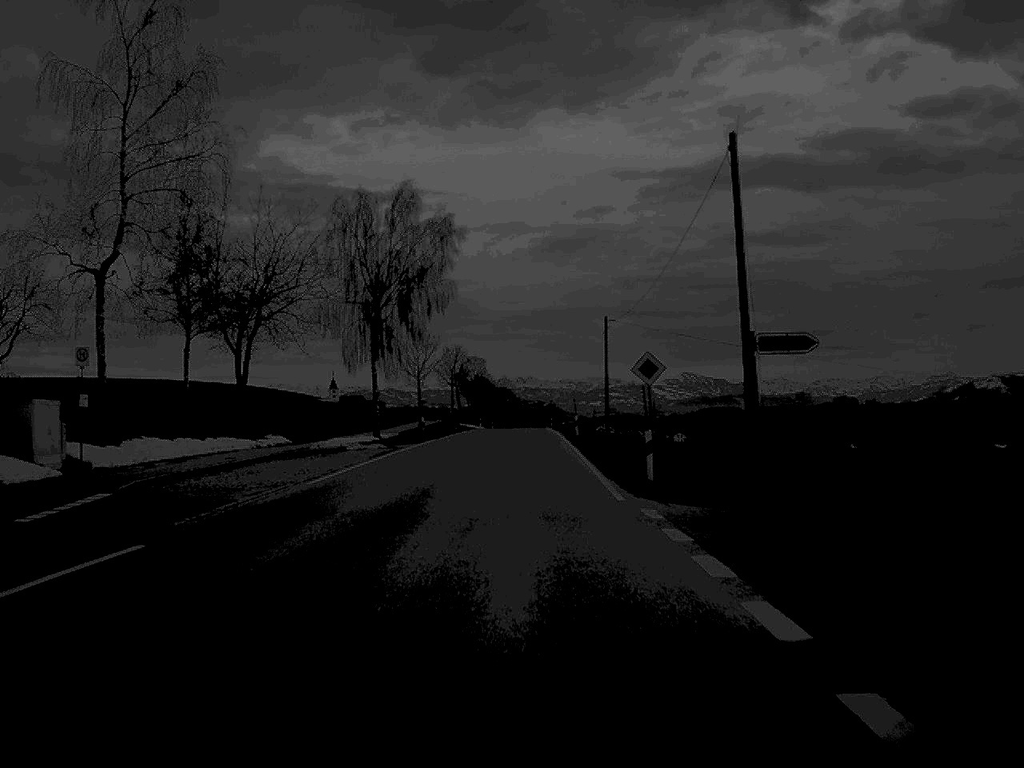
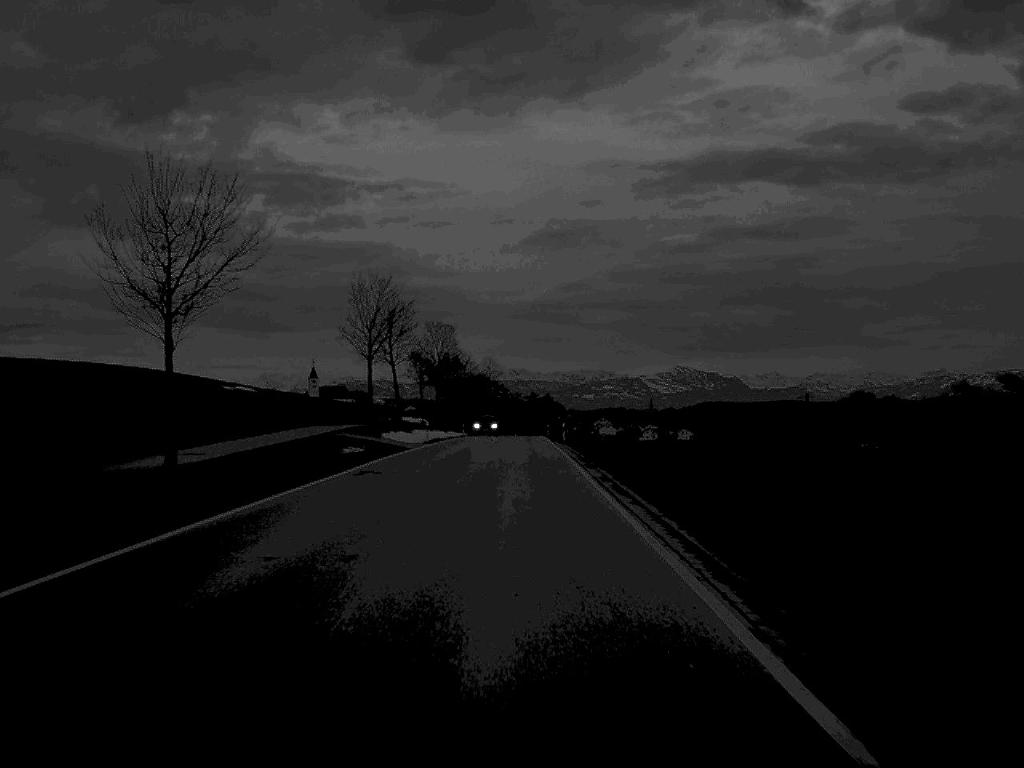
(+0.2, +62.3) m; 0°
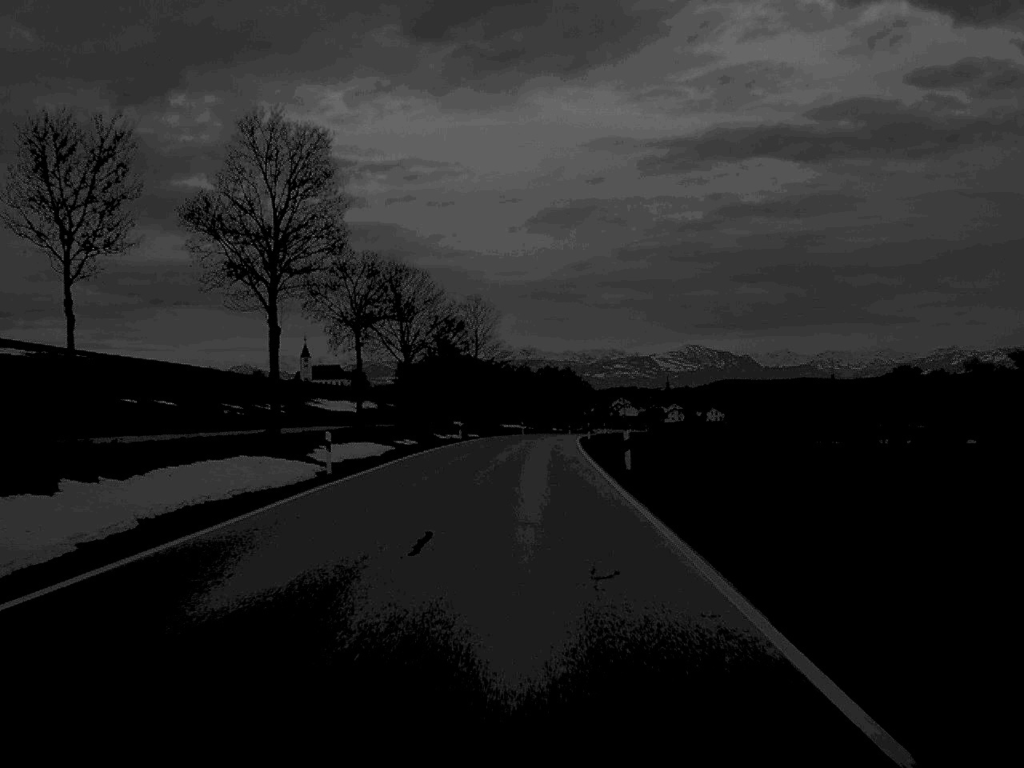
(-0.3, +77.6) m; 0°
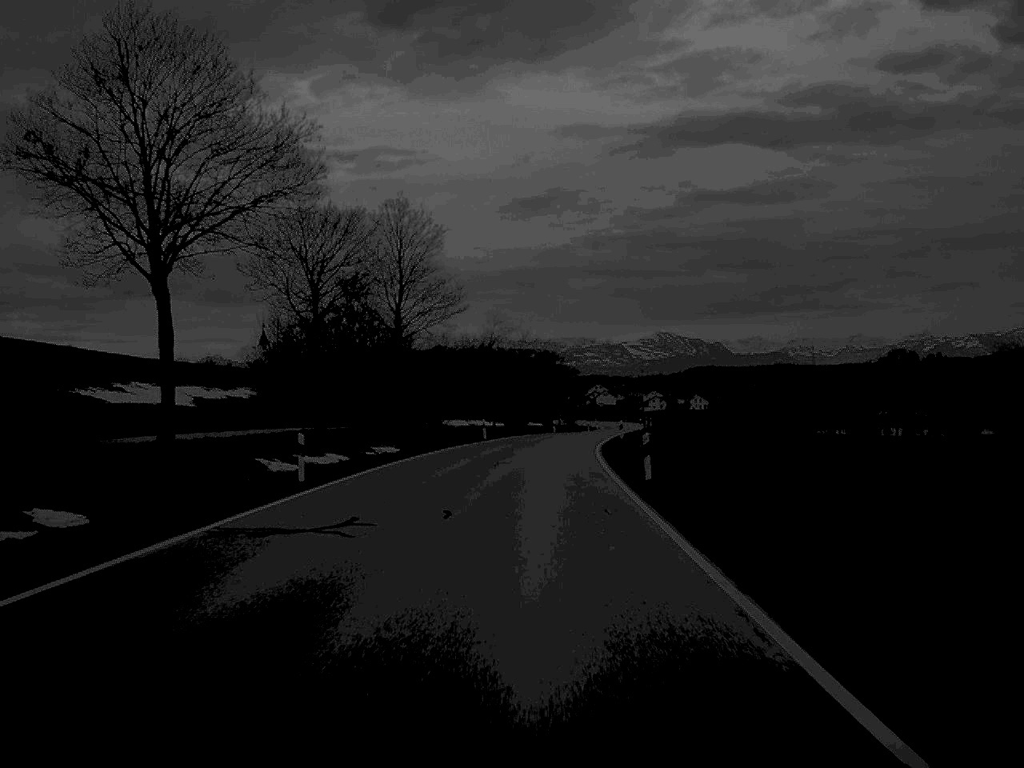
(+0.4, +45.1) m; +1°
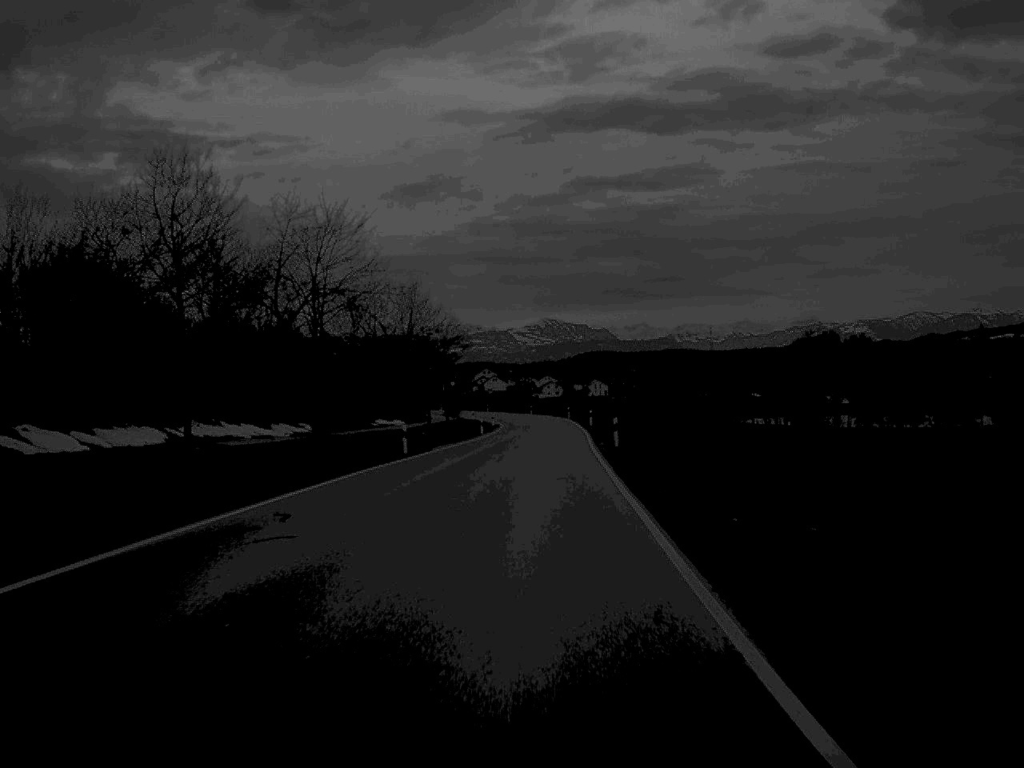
(+2.6, +63.6) m; +5°
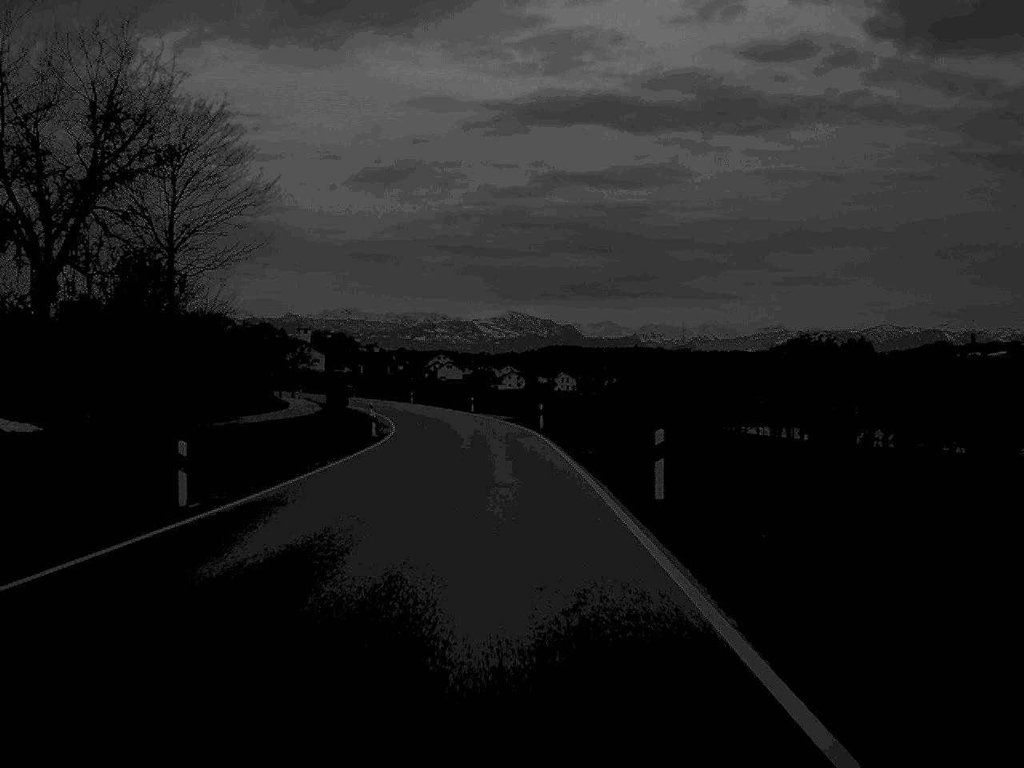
(+1.6, +65.3) m; +2°
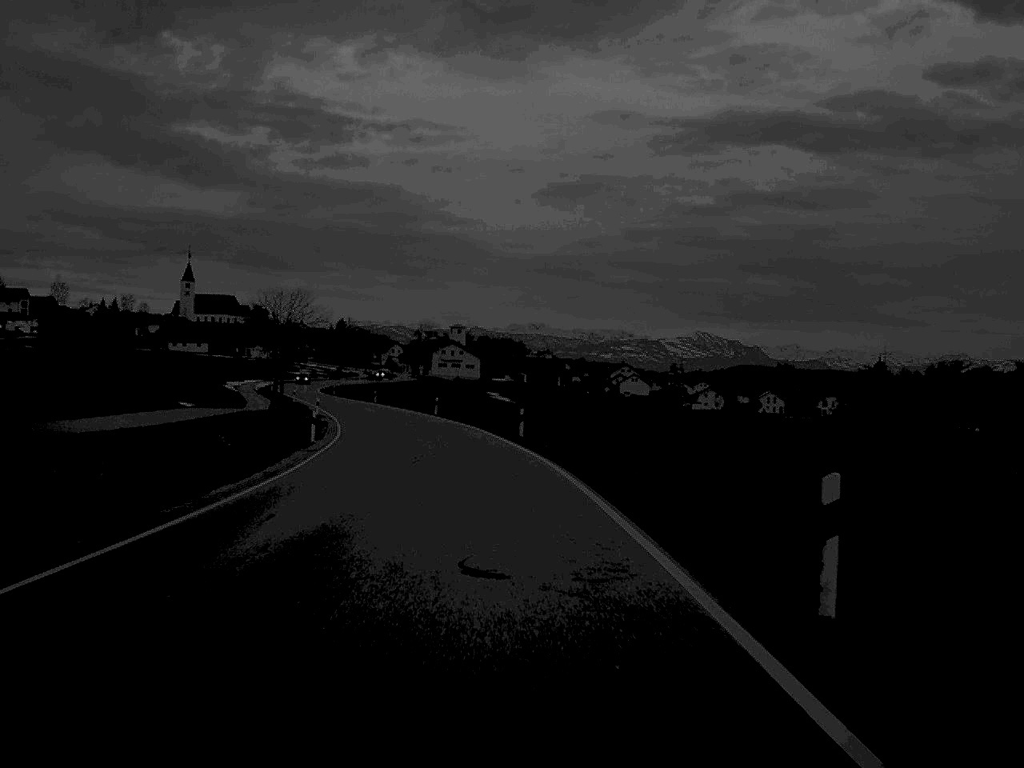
(-4.5, +80.7) m; -8°
